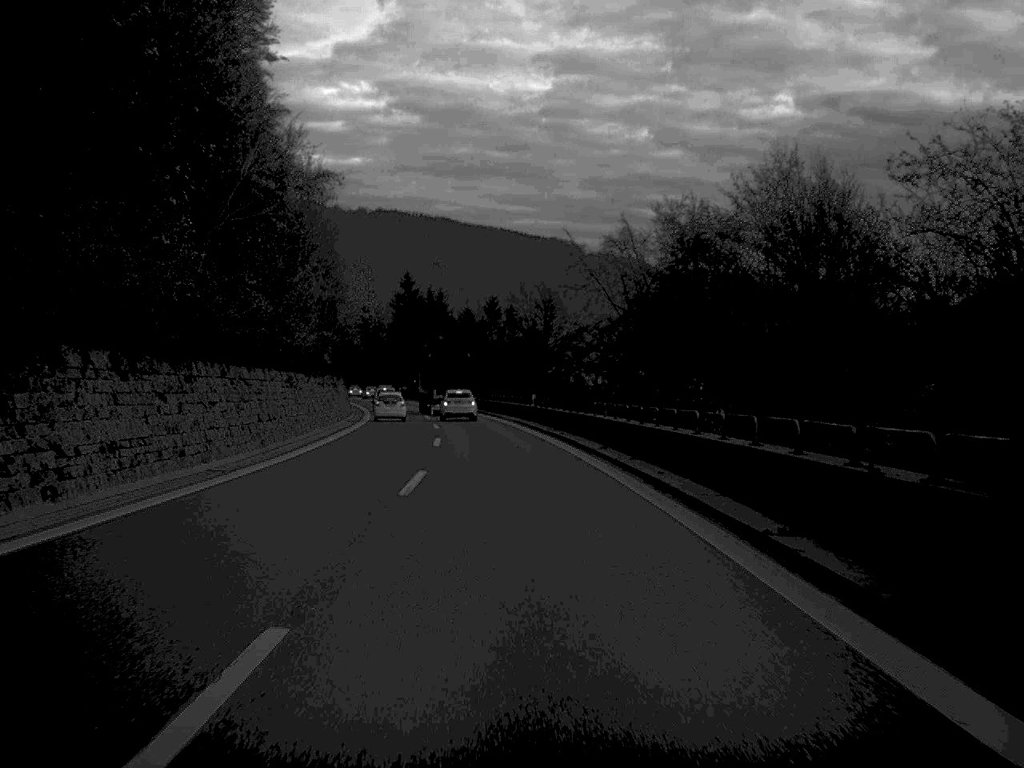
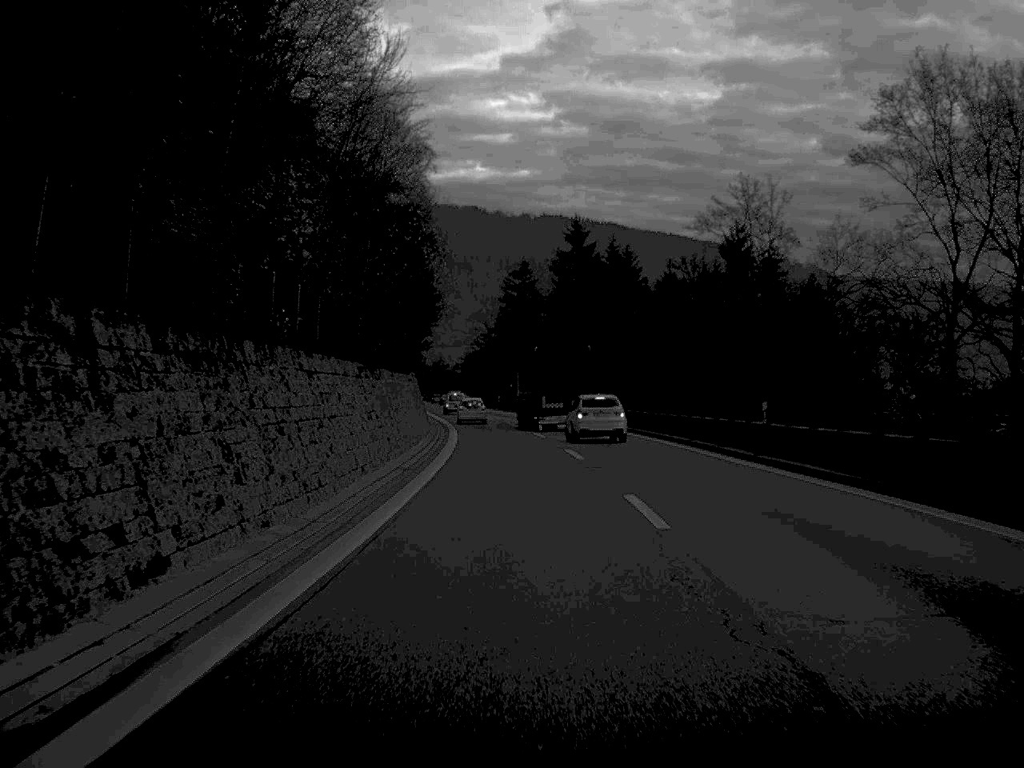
(-7.0, +75.9) m; -7°
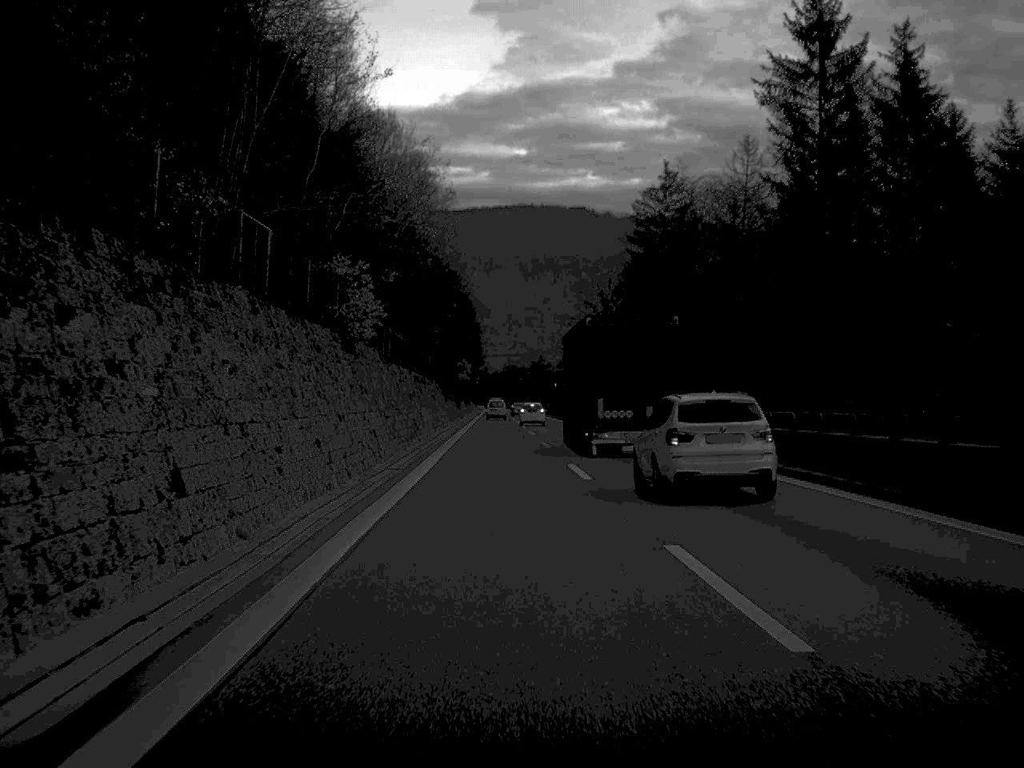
(-3.1, +78.4) m; -5°
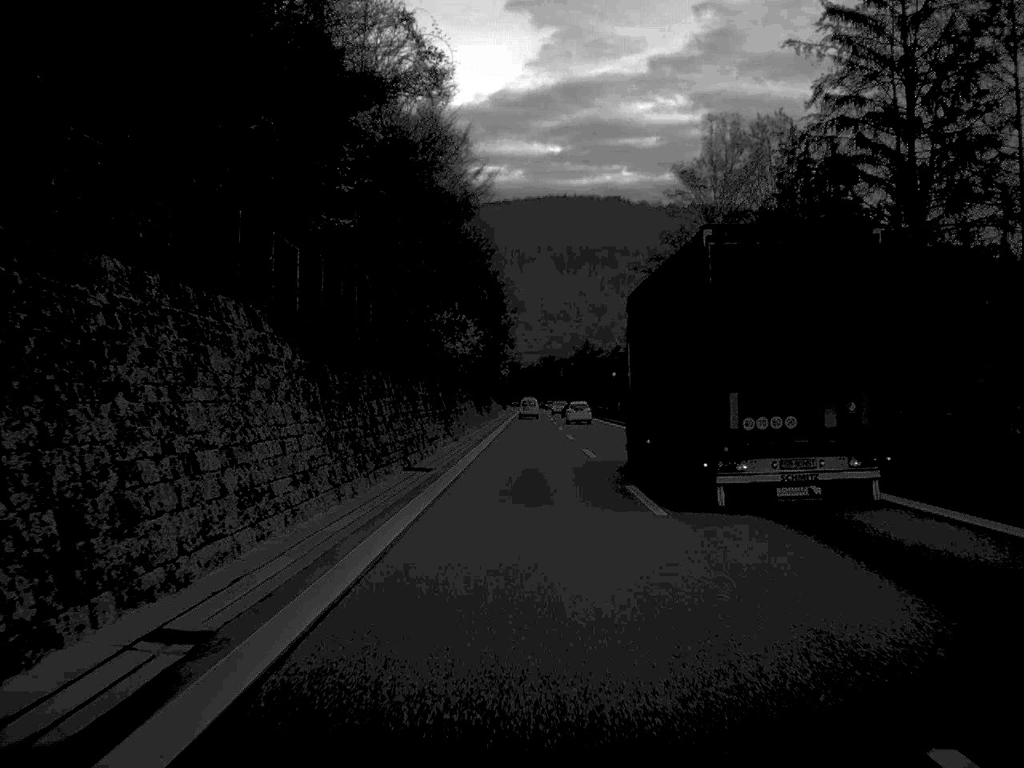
(-1.3, +62.0) m; -1°
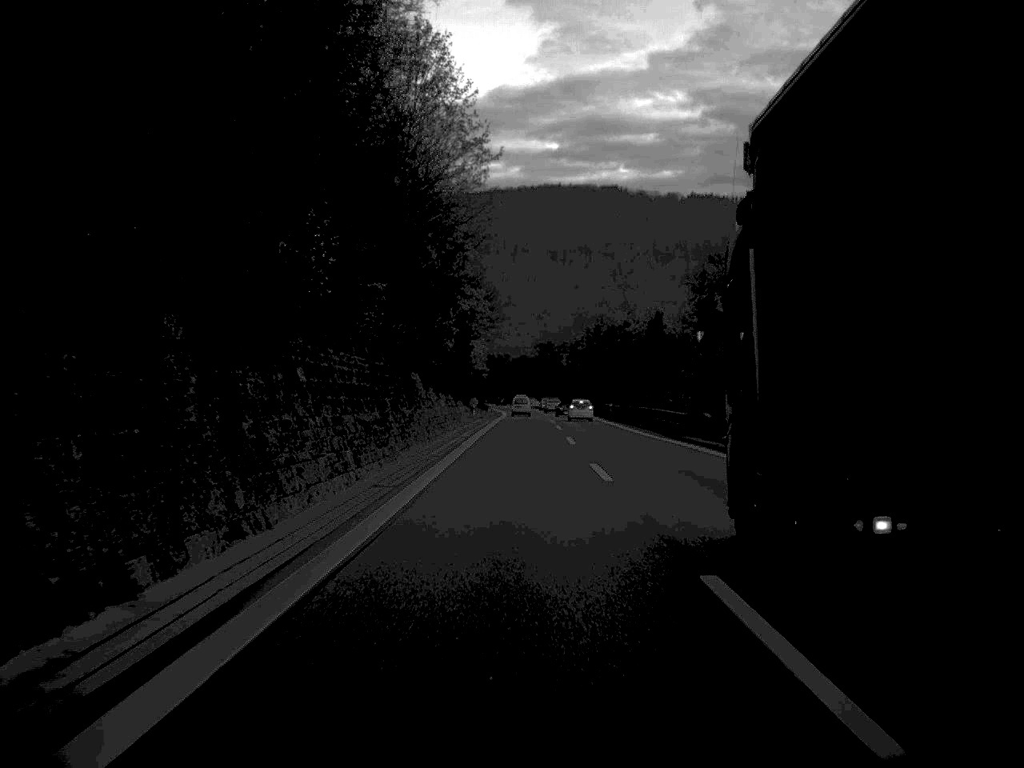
(+0.4, +65.6) m; 0°
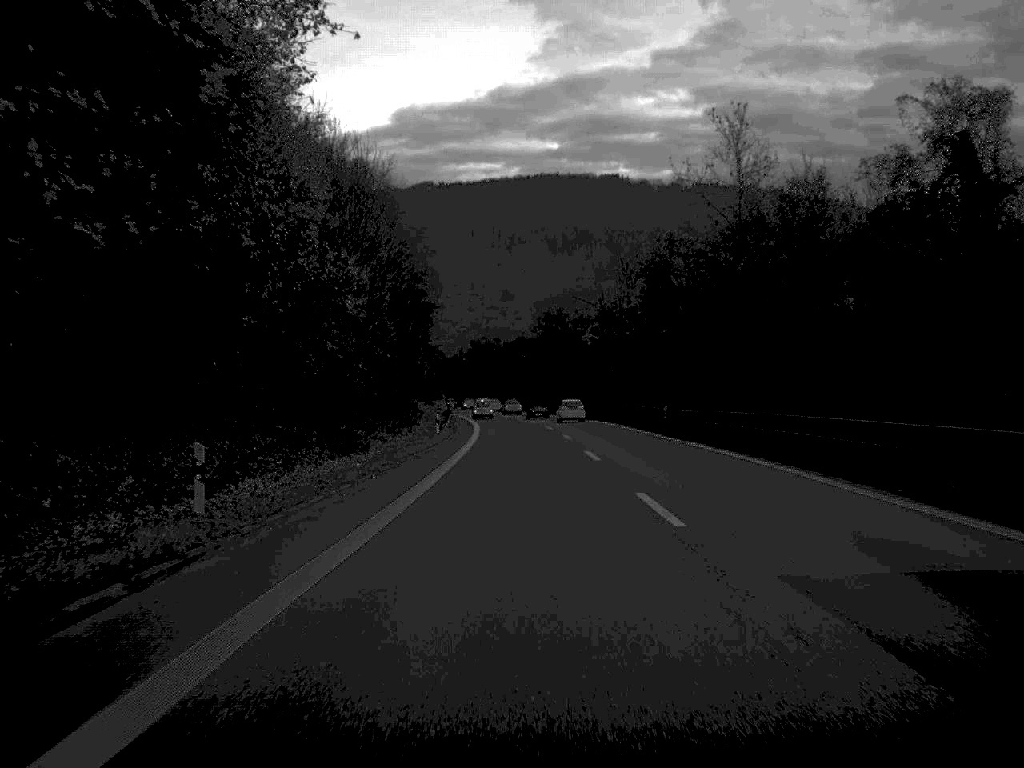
(0.0, +84.2) m; 0°
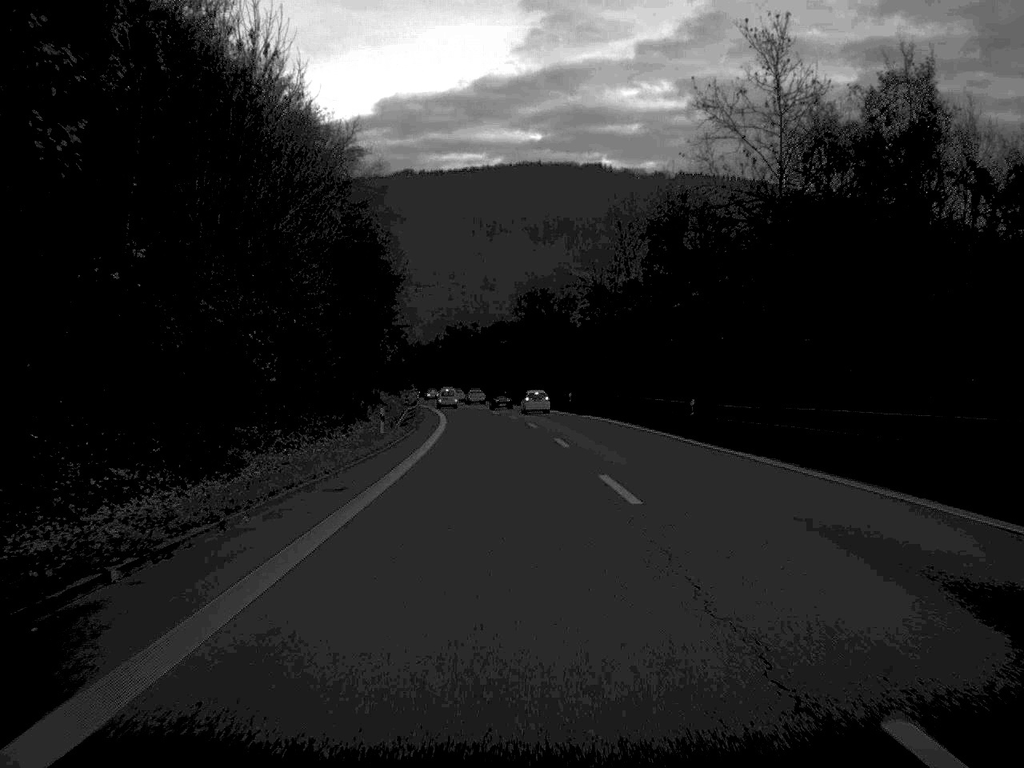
(+0.1, +16.2) m; +1°
